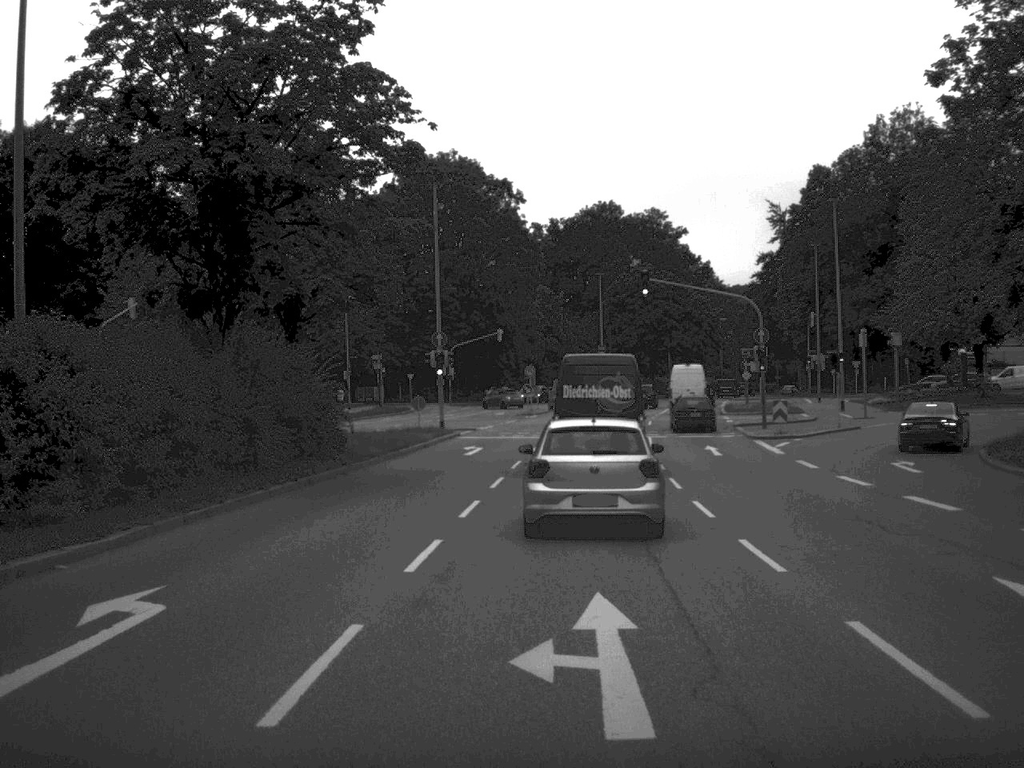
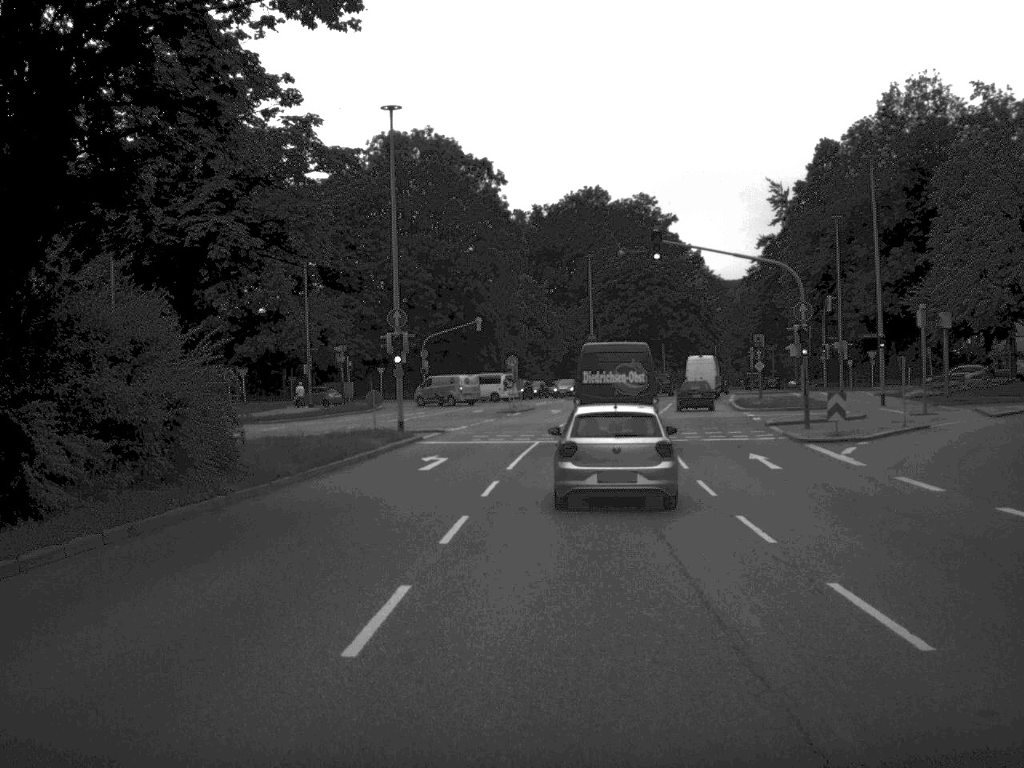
(0.0, +10.3) m; +1°
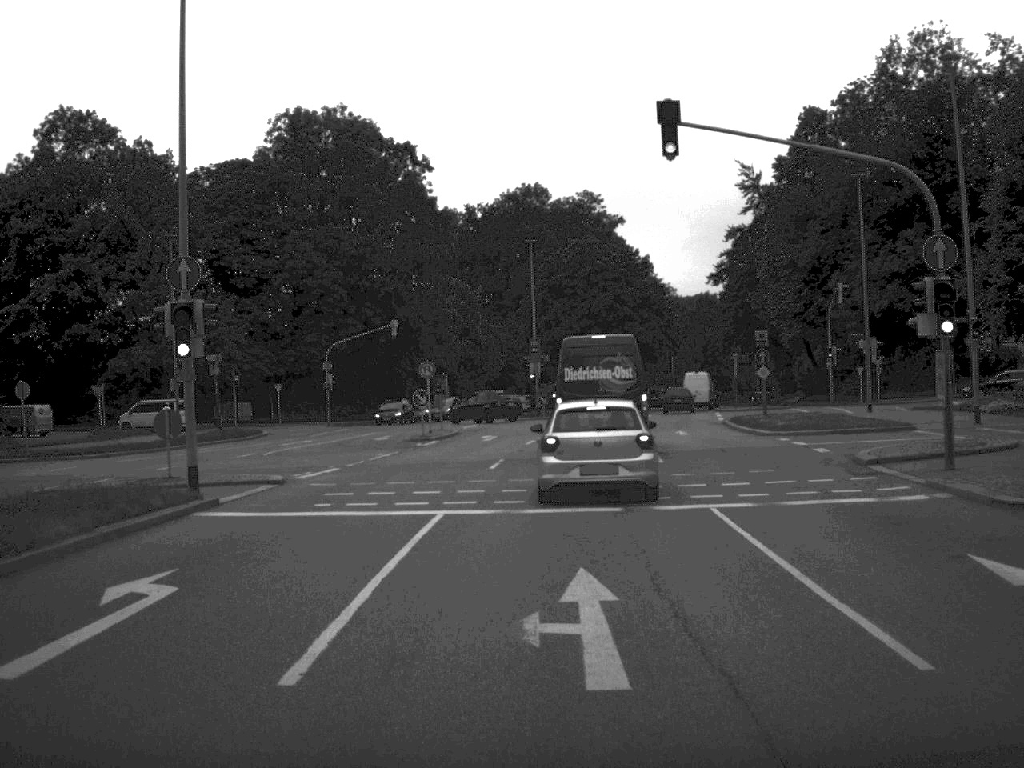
(+0.5, +18.4) m; +3°
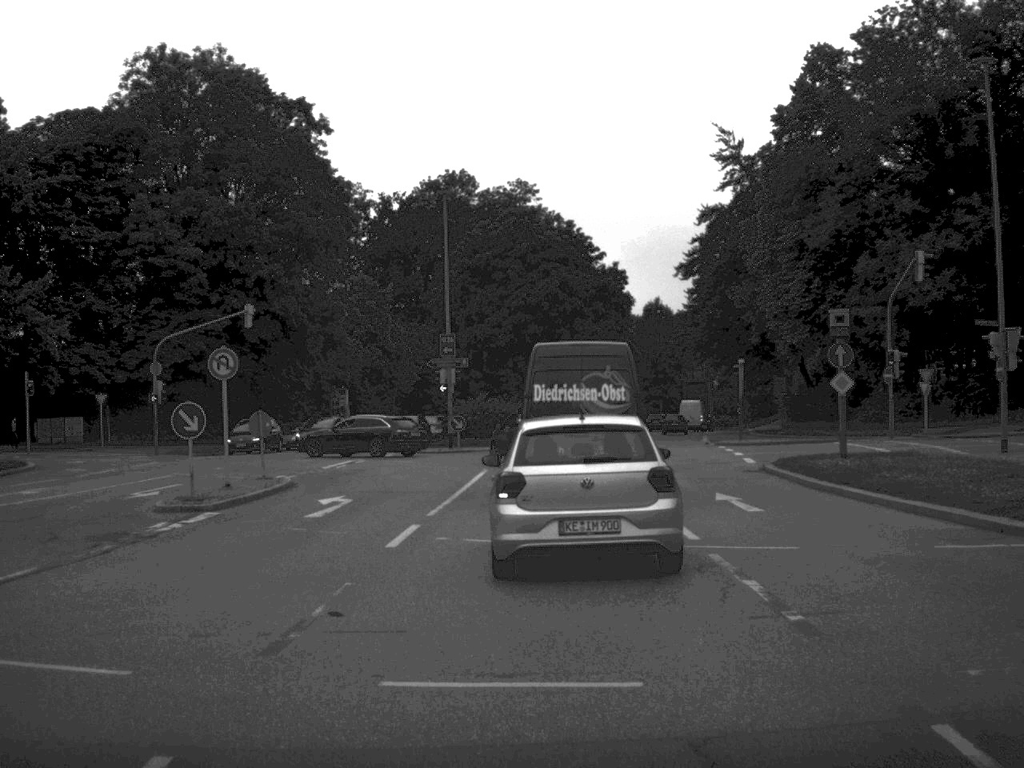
(+0.6, +23.1) m; +3°
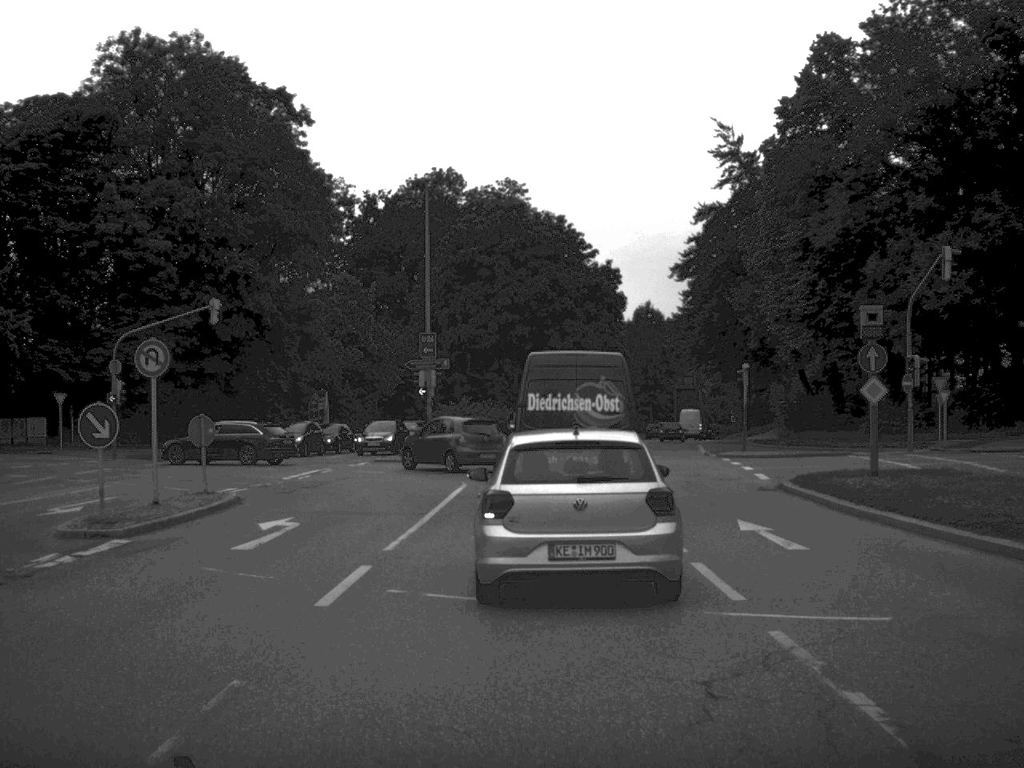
(0.0, +3.9) m; +1°
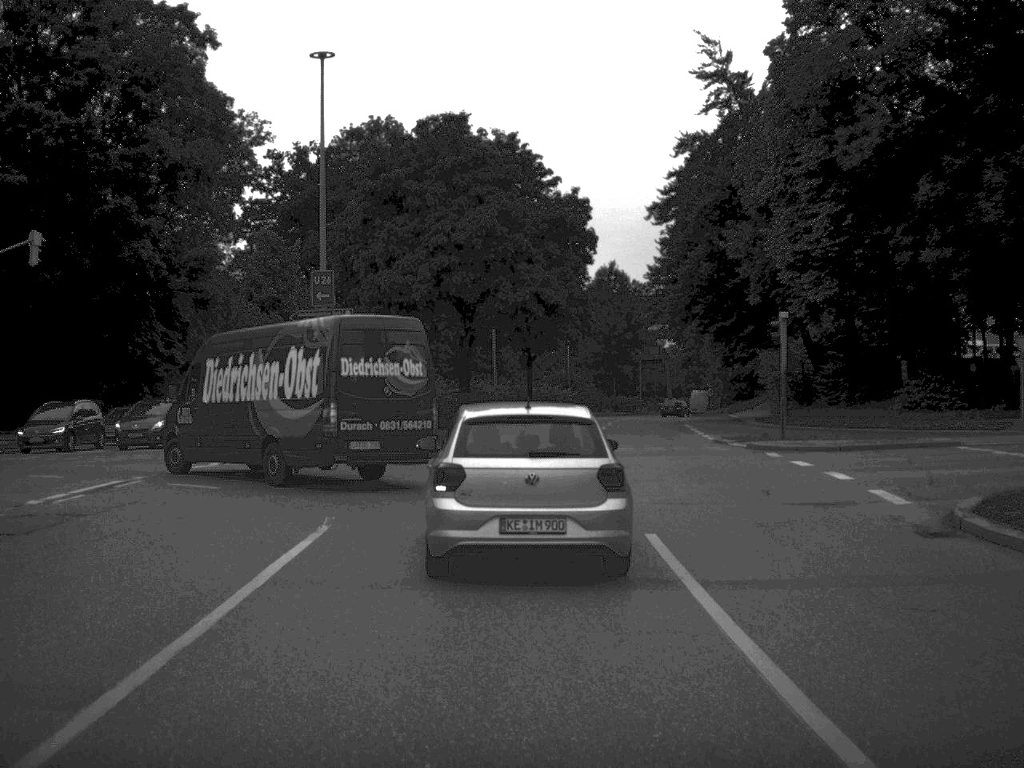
(+0.3, +14.4) m; +2°
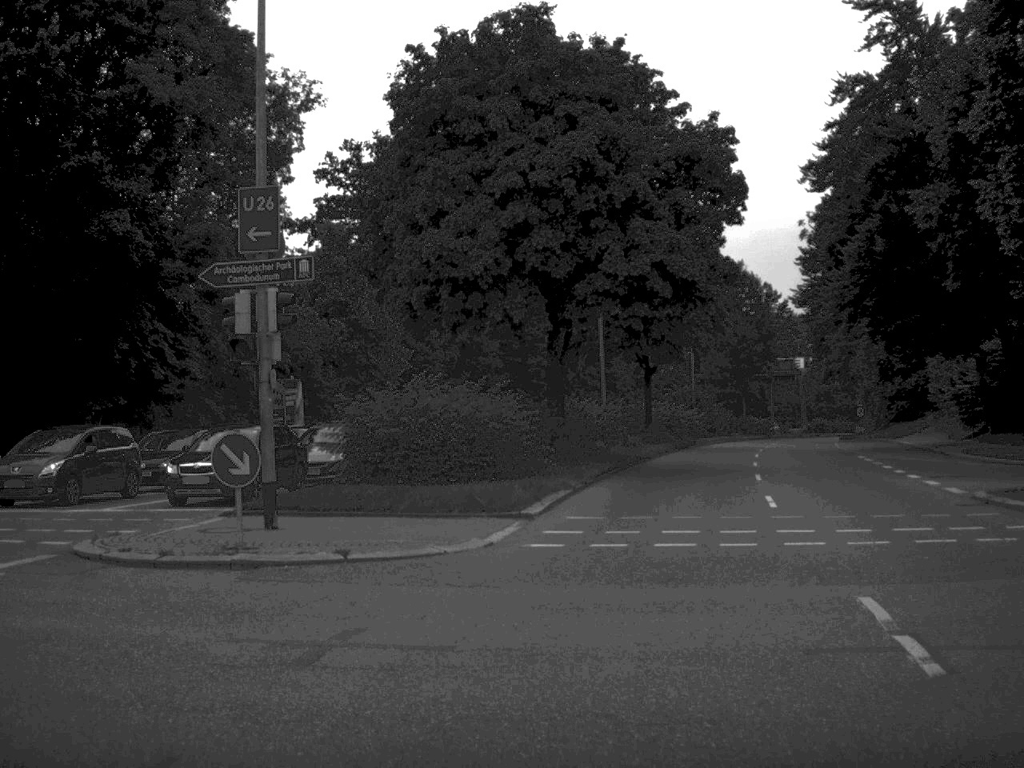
(-0.1, +15.9) m; -6°
